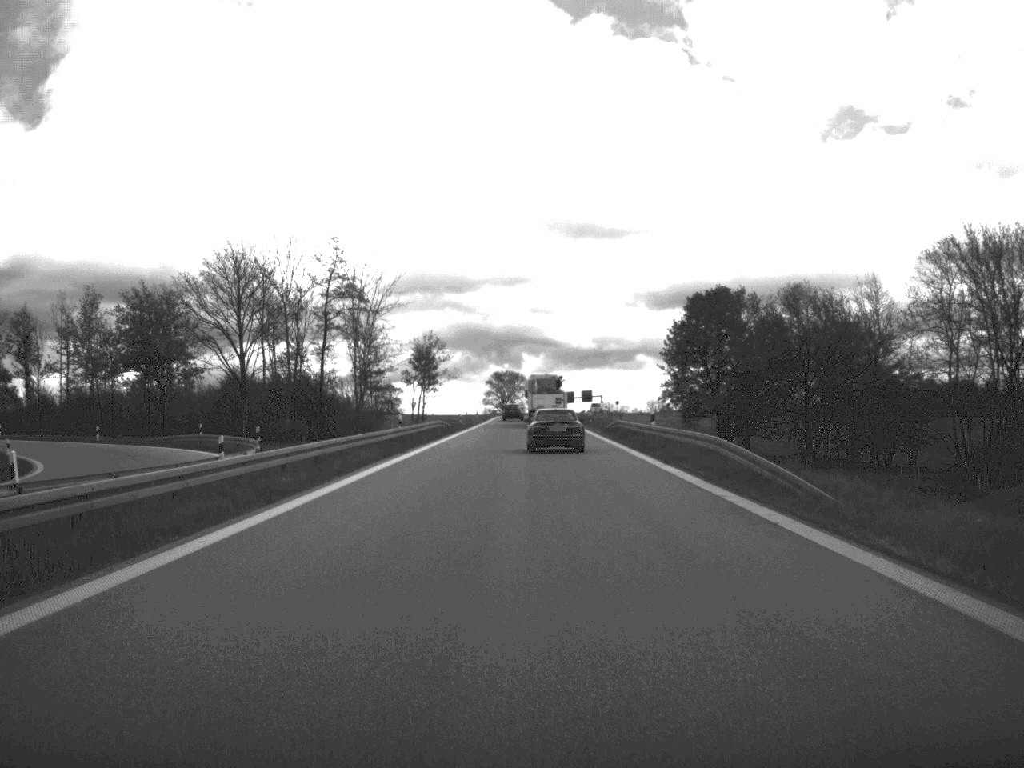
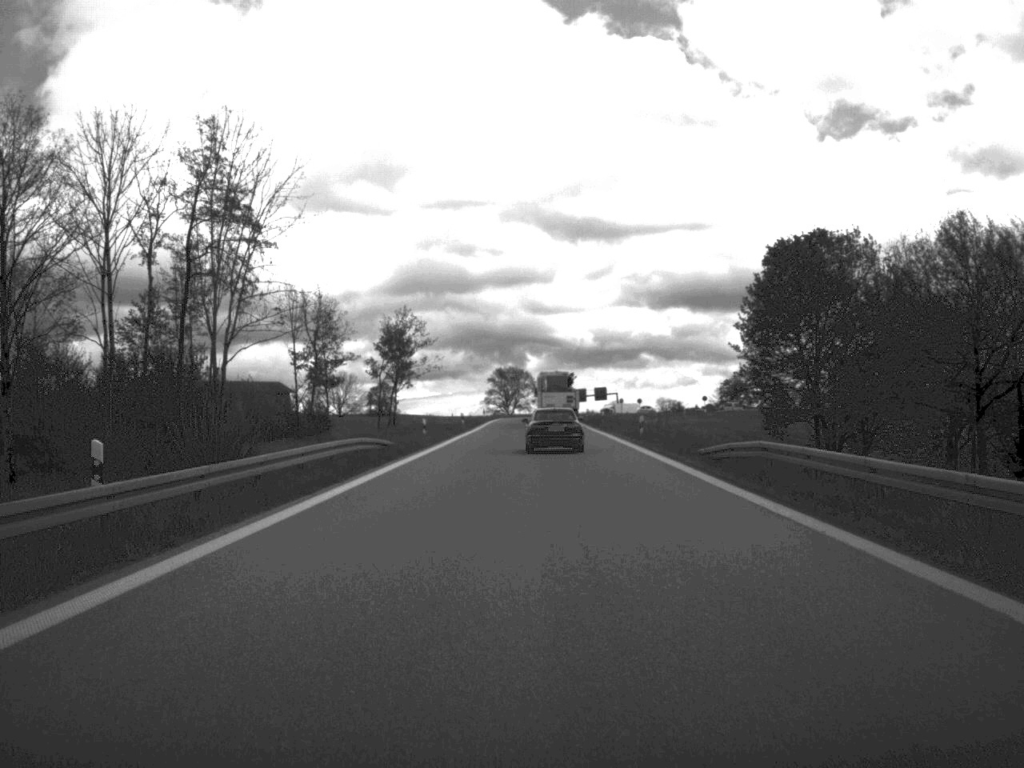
(-0.1, +35.2) m; 0°
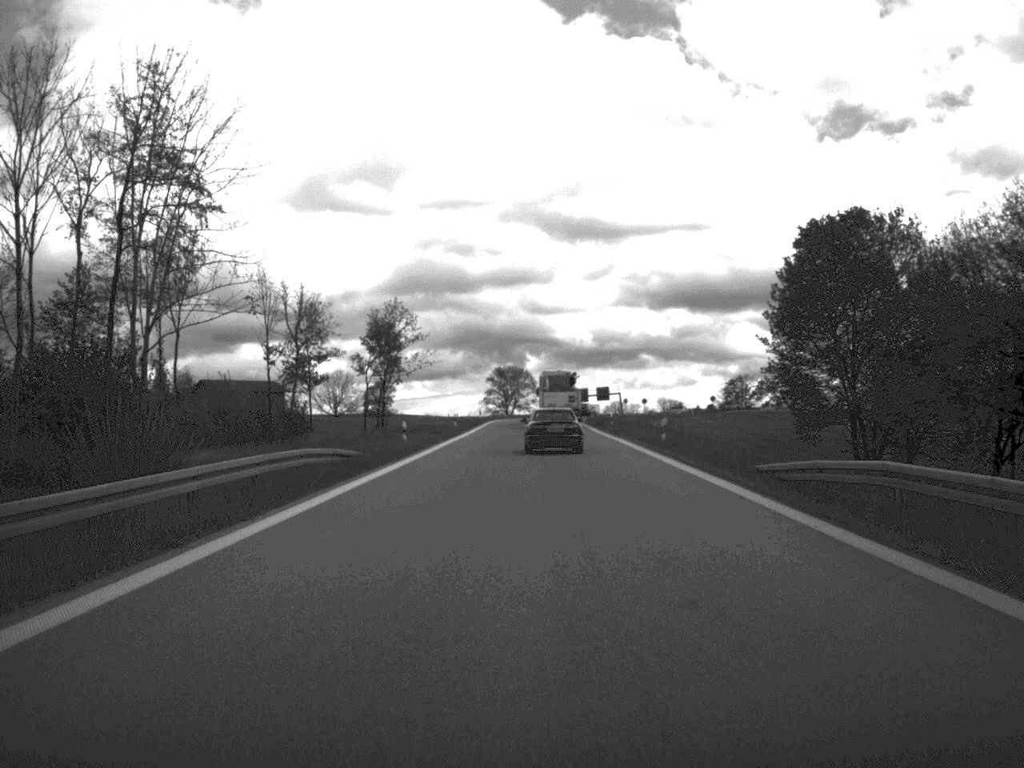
(0.0, +8.5) m; 0°
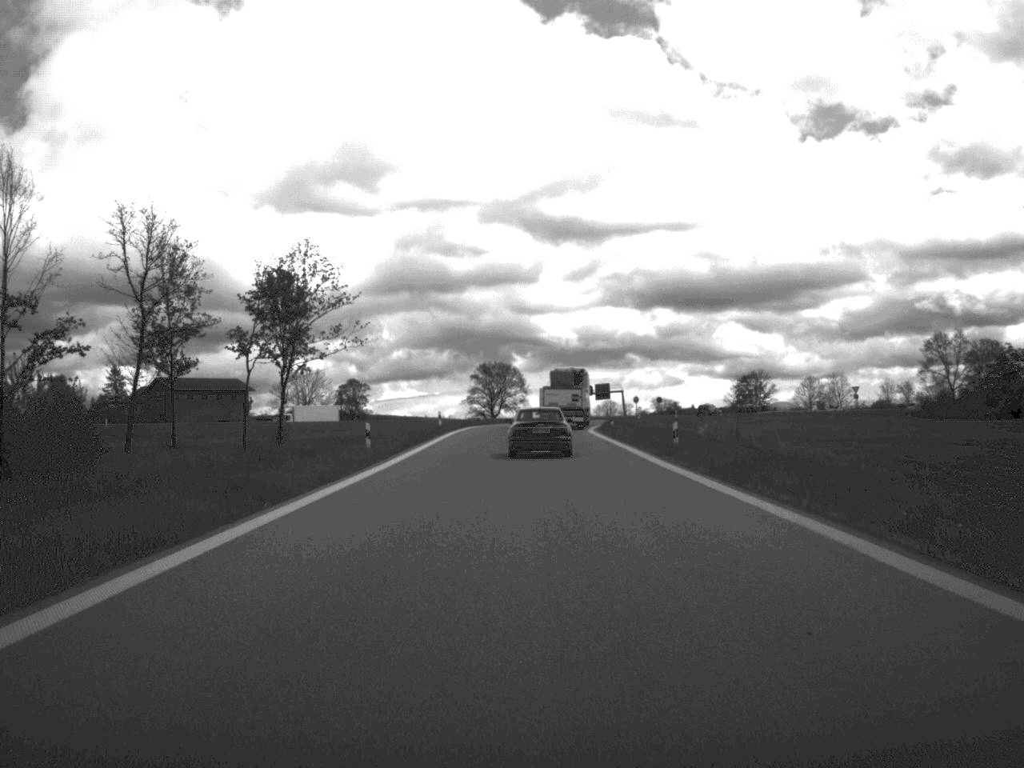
(+0.1, +36.0) m; 0°
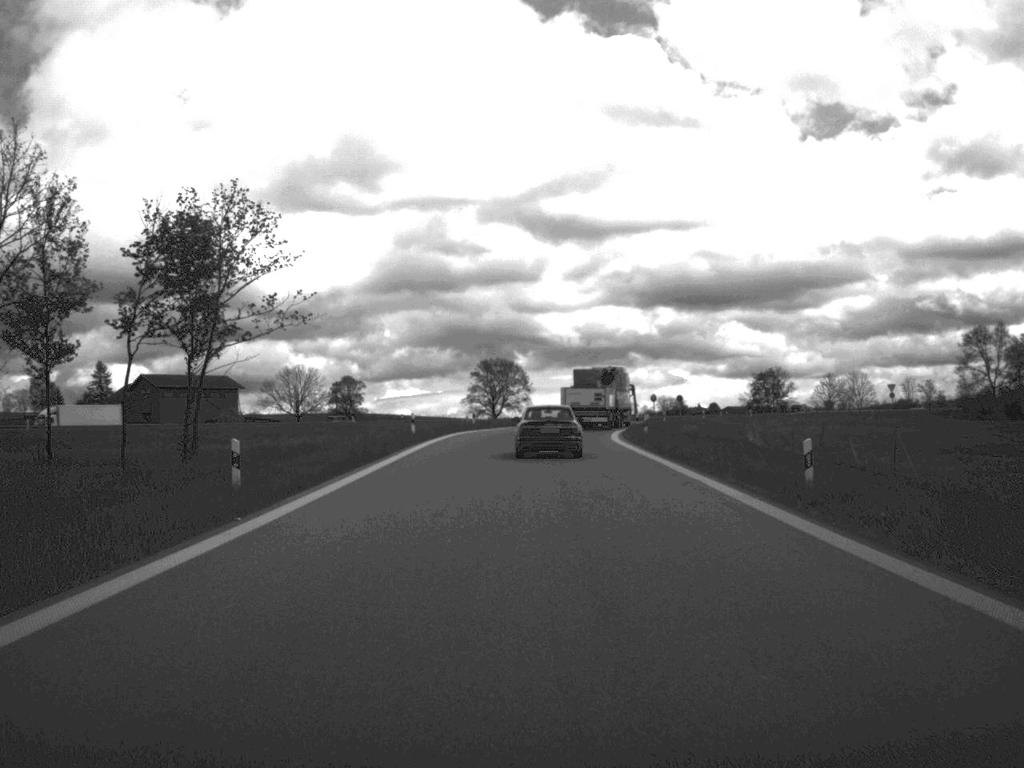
(0.0, +17.3) m; 0°
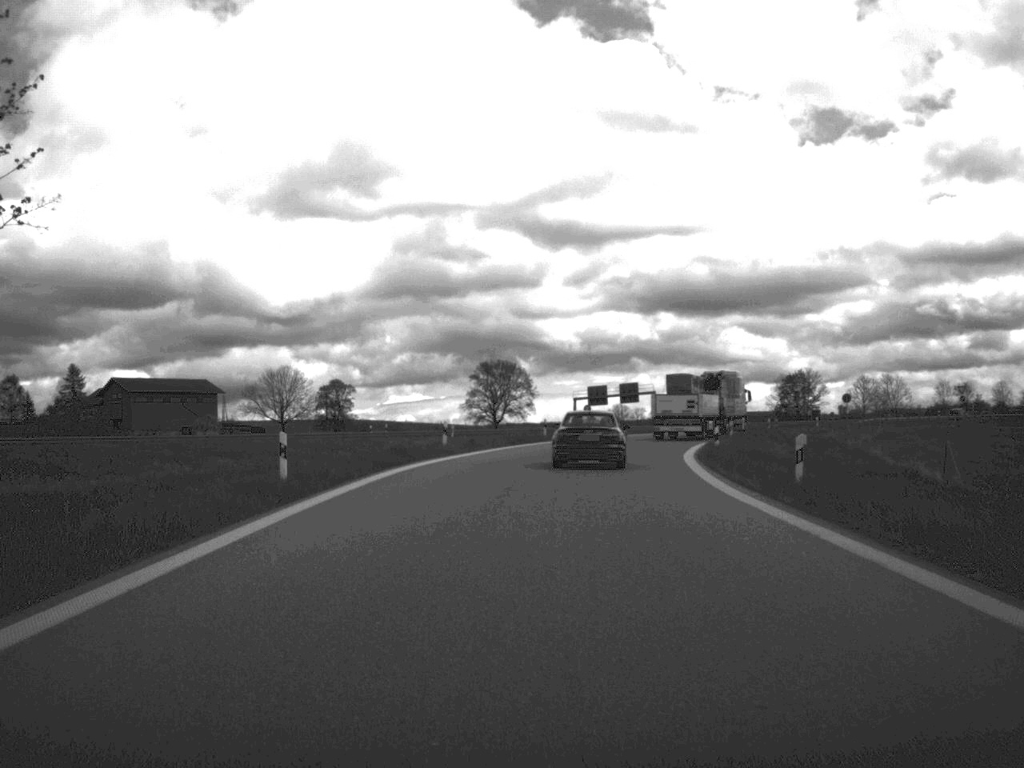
(-0.1, +27.2) m; 0°
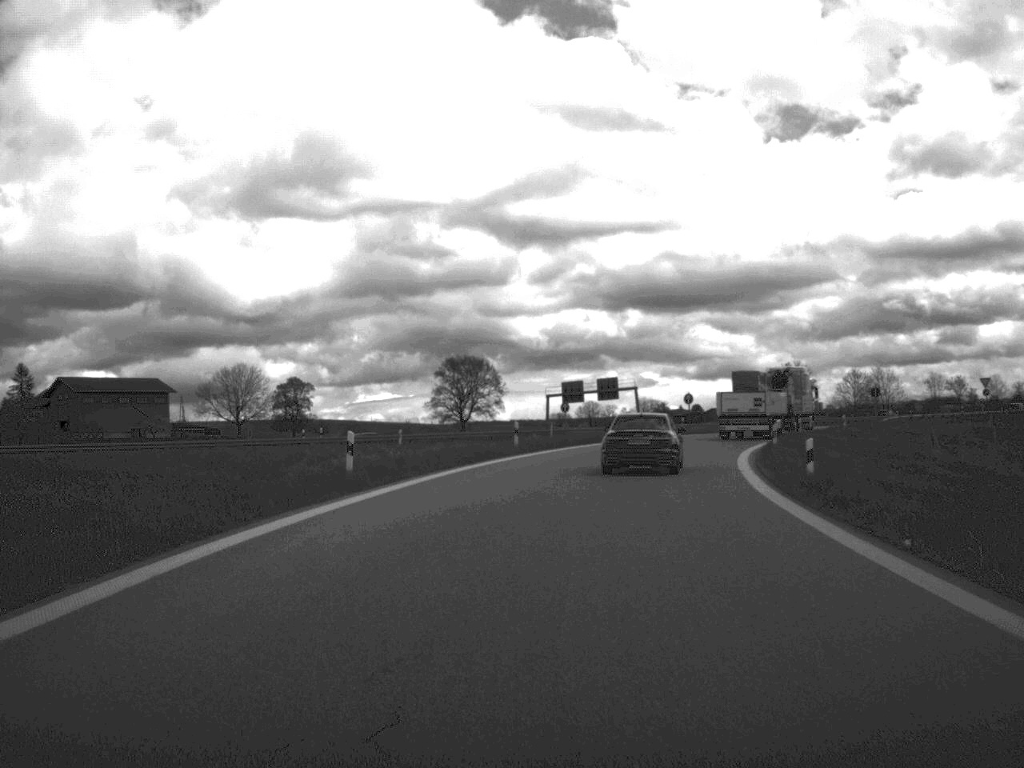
(+0.1, +17.0) m; +1°
